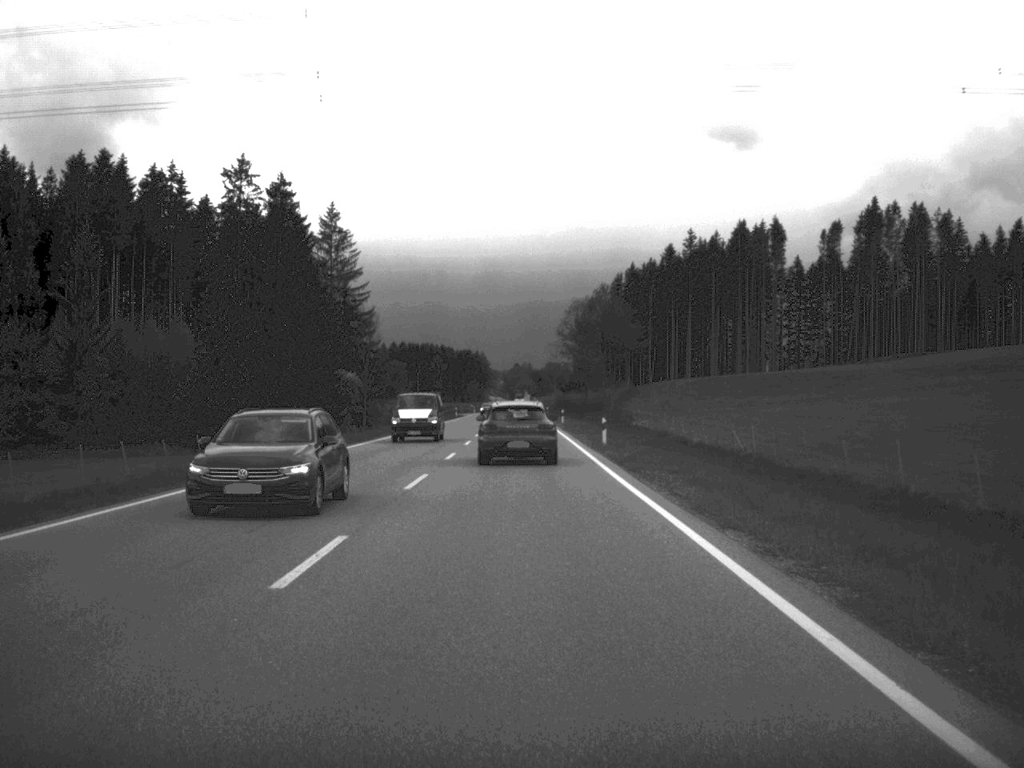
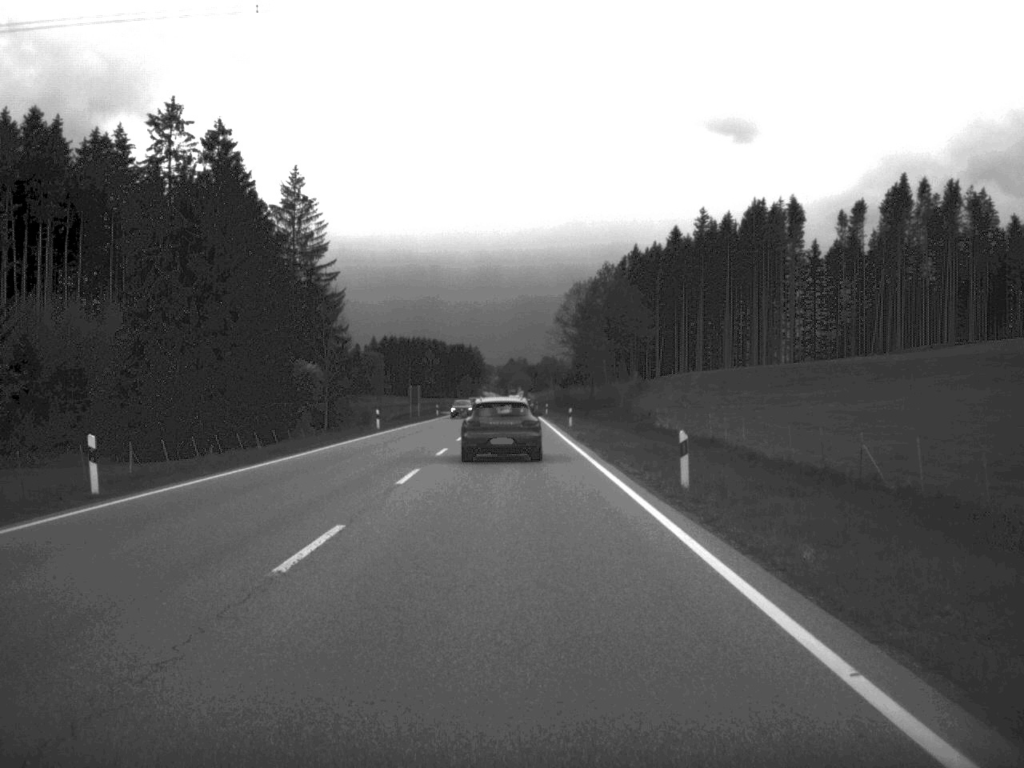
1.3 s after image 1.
(0.0, +23.0) m; 0°
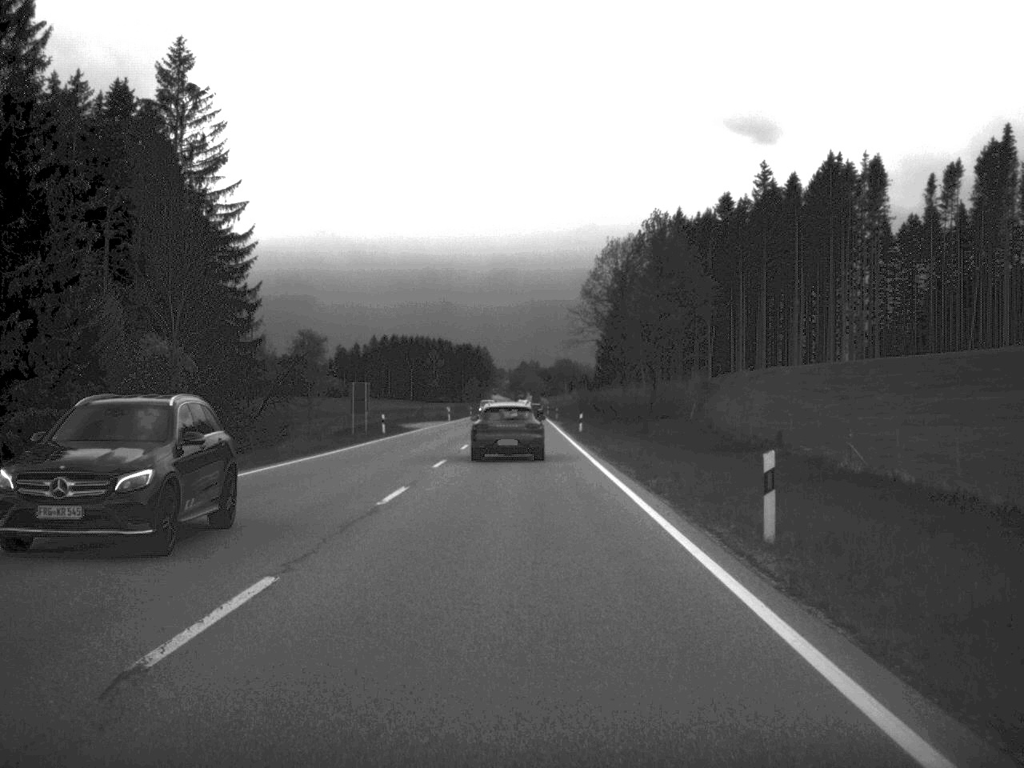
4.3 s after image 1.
(-0.3, +50.9) m; -1°
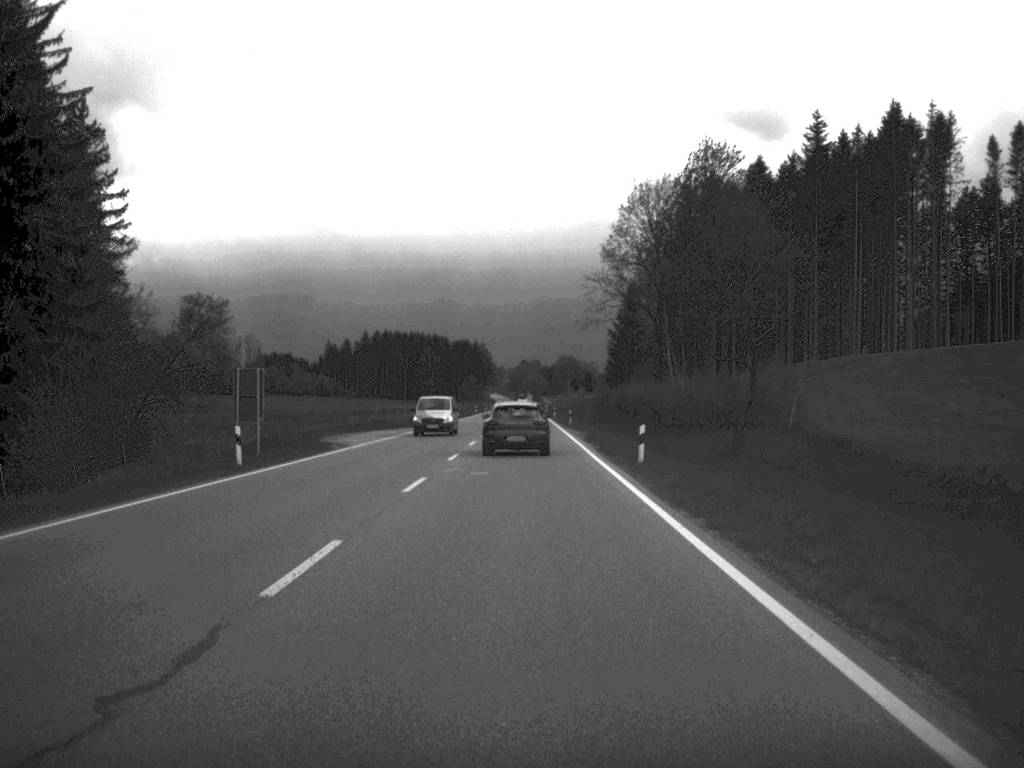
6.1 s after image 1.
(-0.1, +32.6) m; 0°
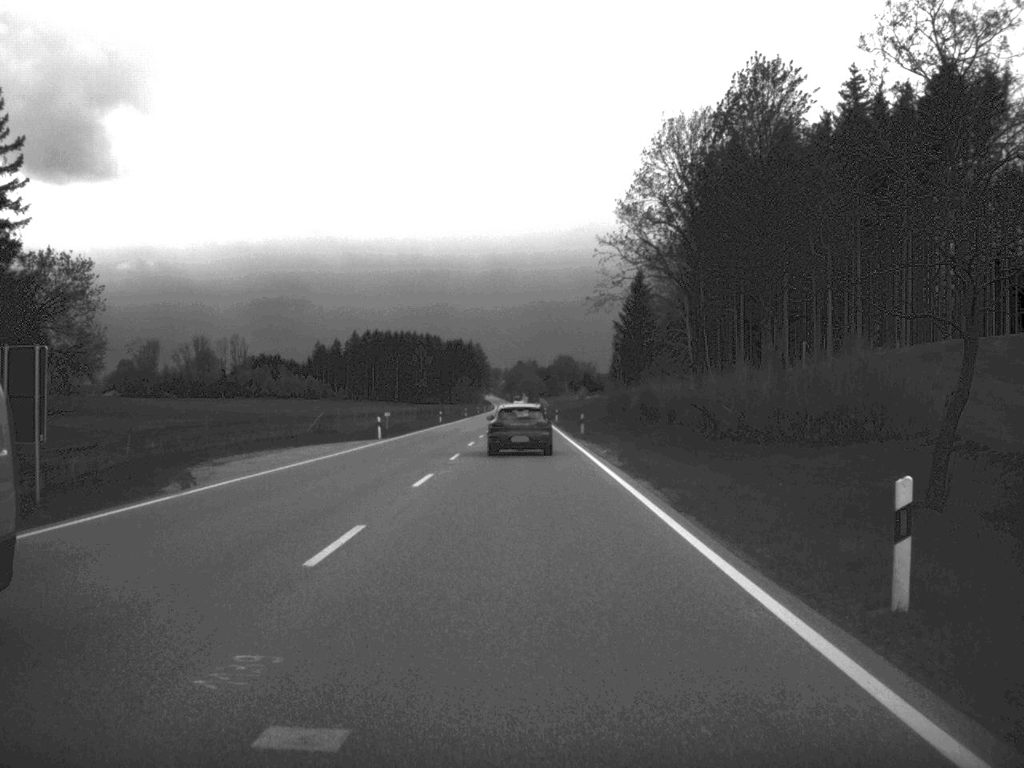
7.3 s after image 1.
(0.0, +21.7) m; 0°
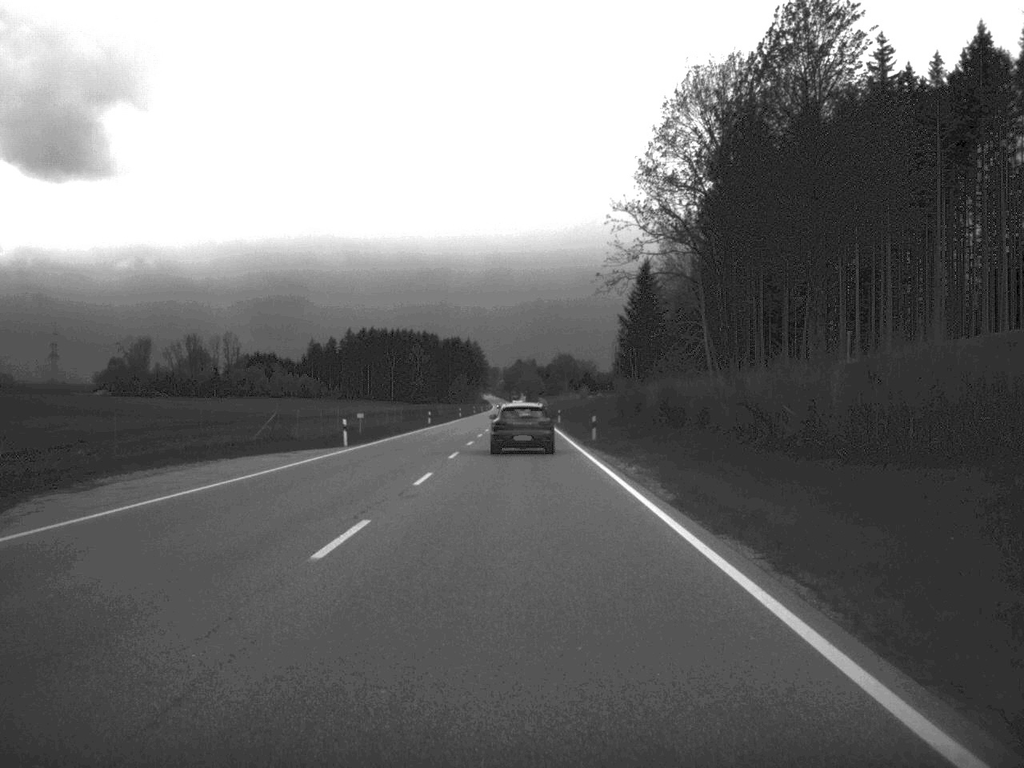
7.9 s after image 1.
(0.0, +11.3) m; 0°
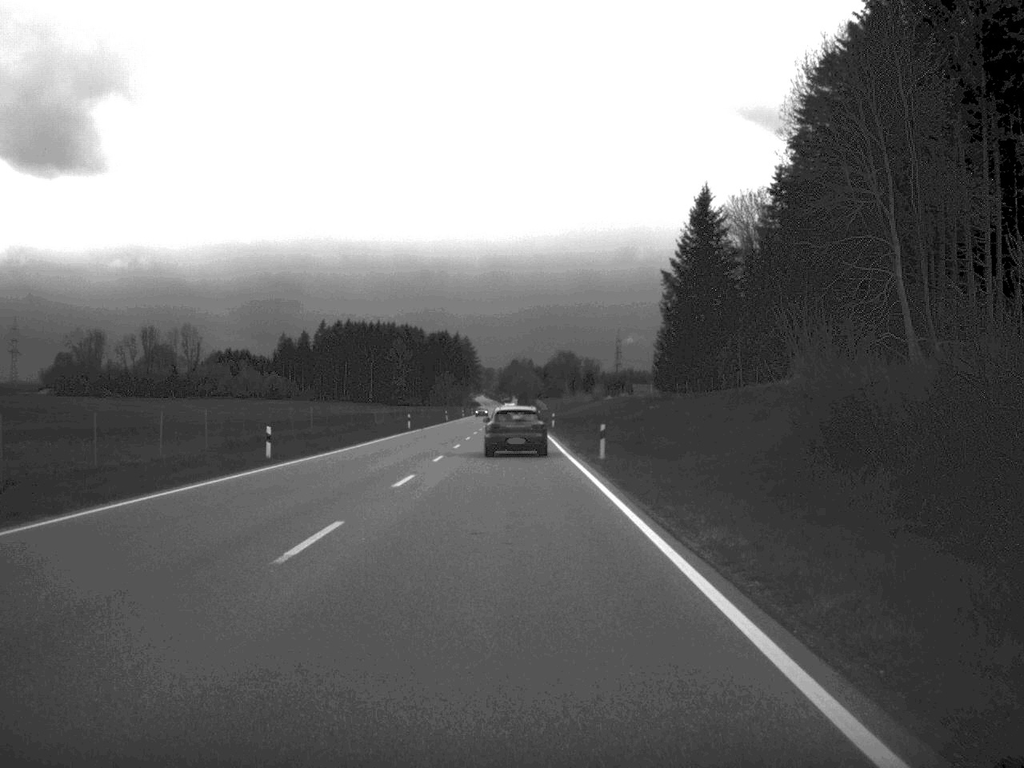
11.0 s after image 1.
(+0.1, +59.2) m; 0°
